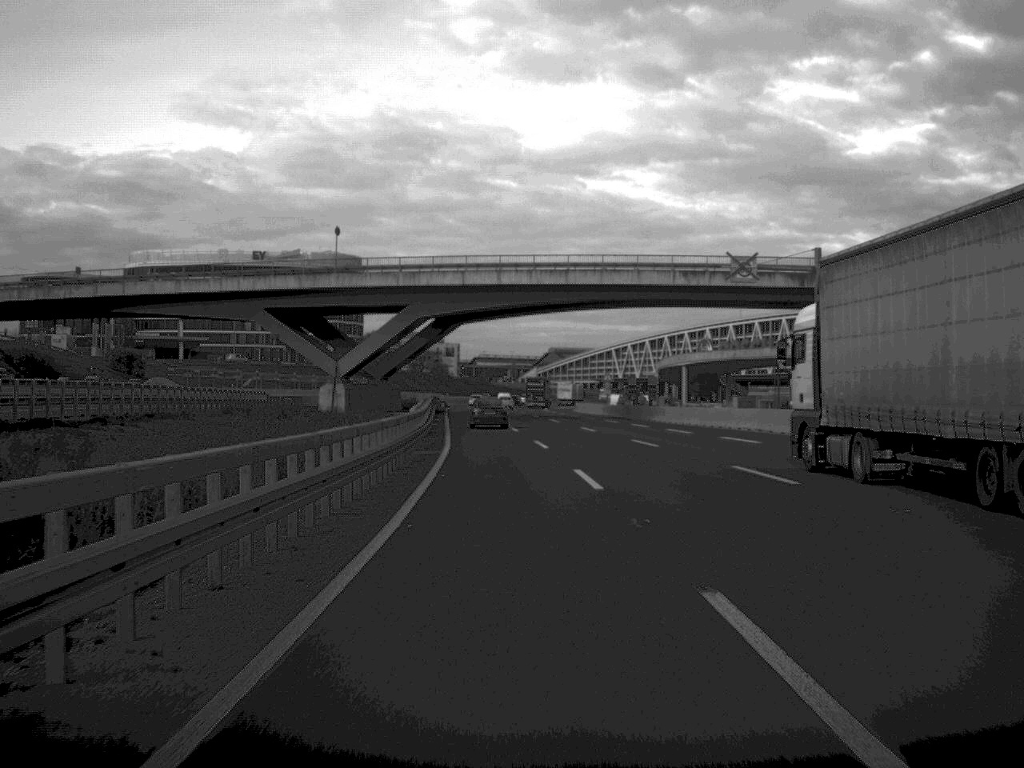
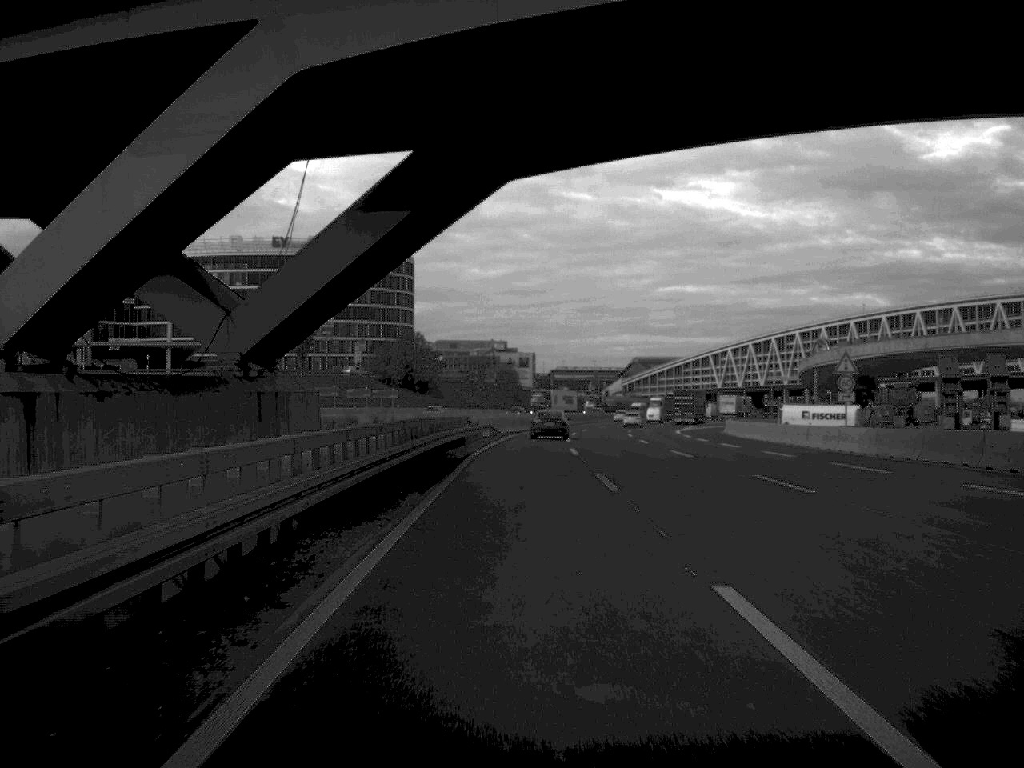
(-2.8, +70.6) m; -3°
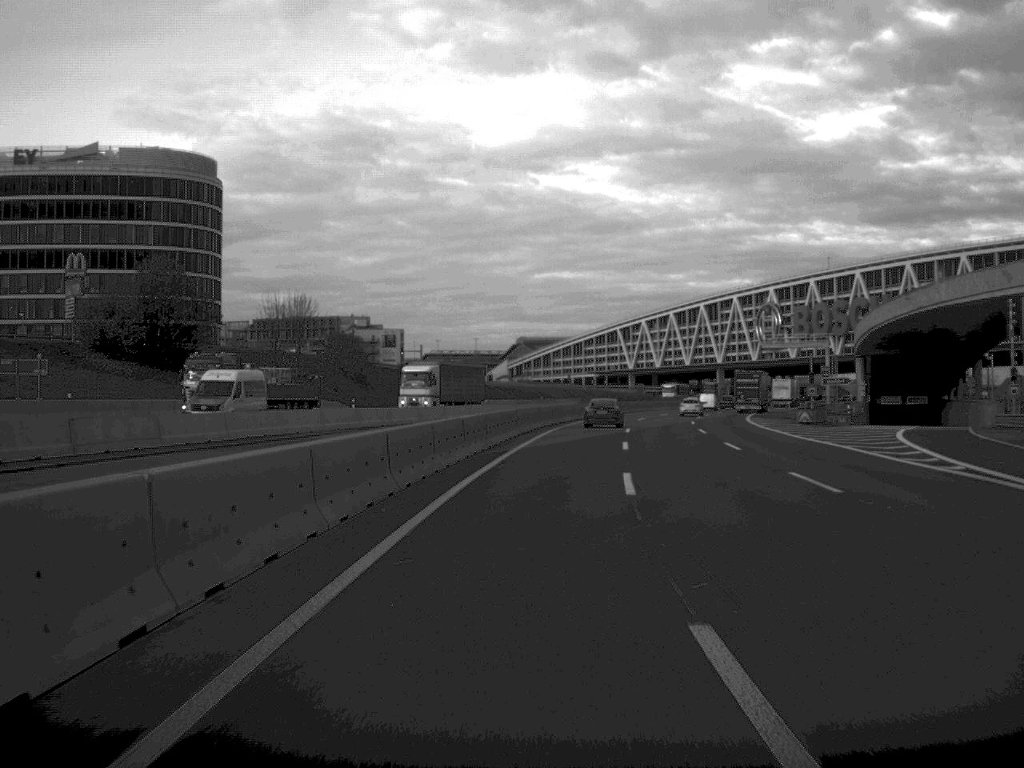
(+3.1, +92.1) m; +6°
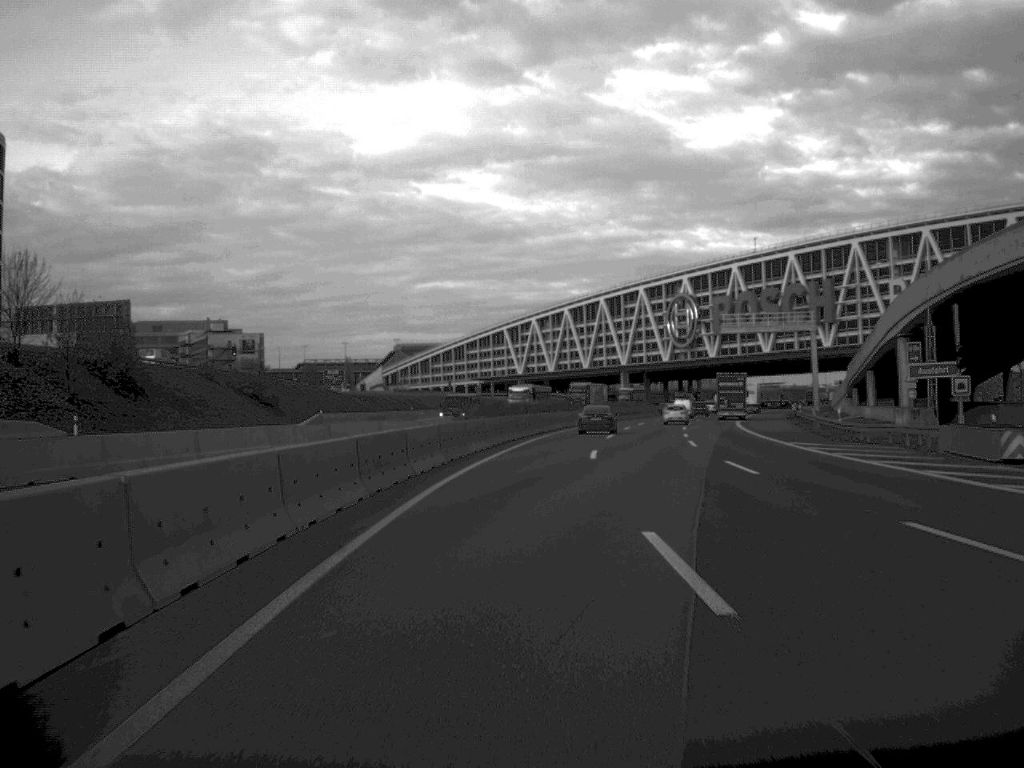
(+2.2, +47.2) m; +5°
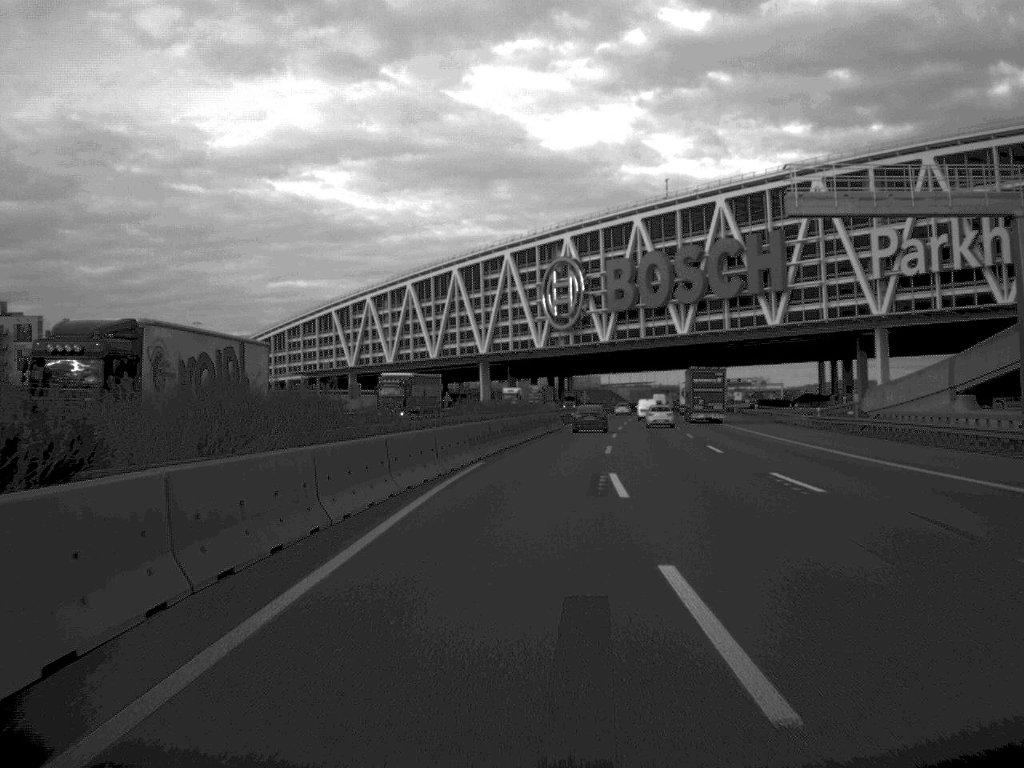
(+4.0, +70.5) m; +7°
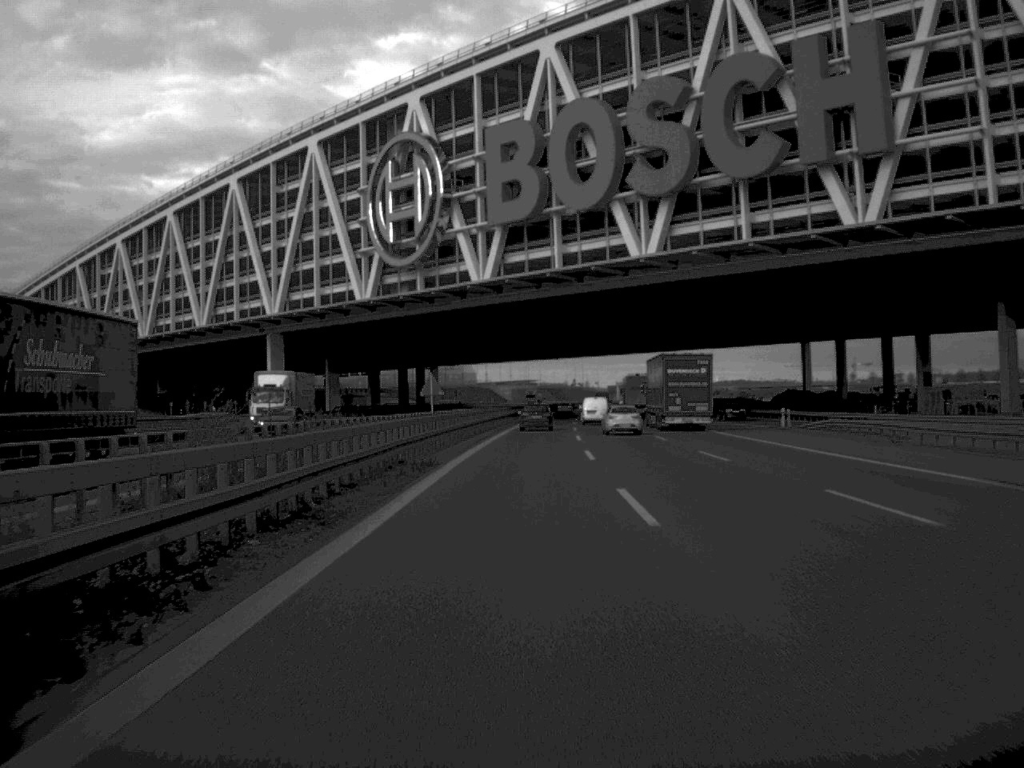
(+5.7, +95.3) m; +5°
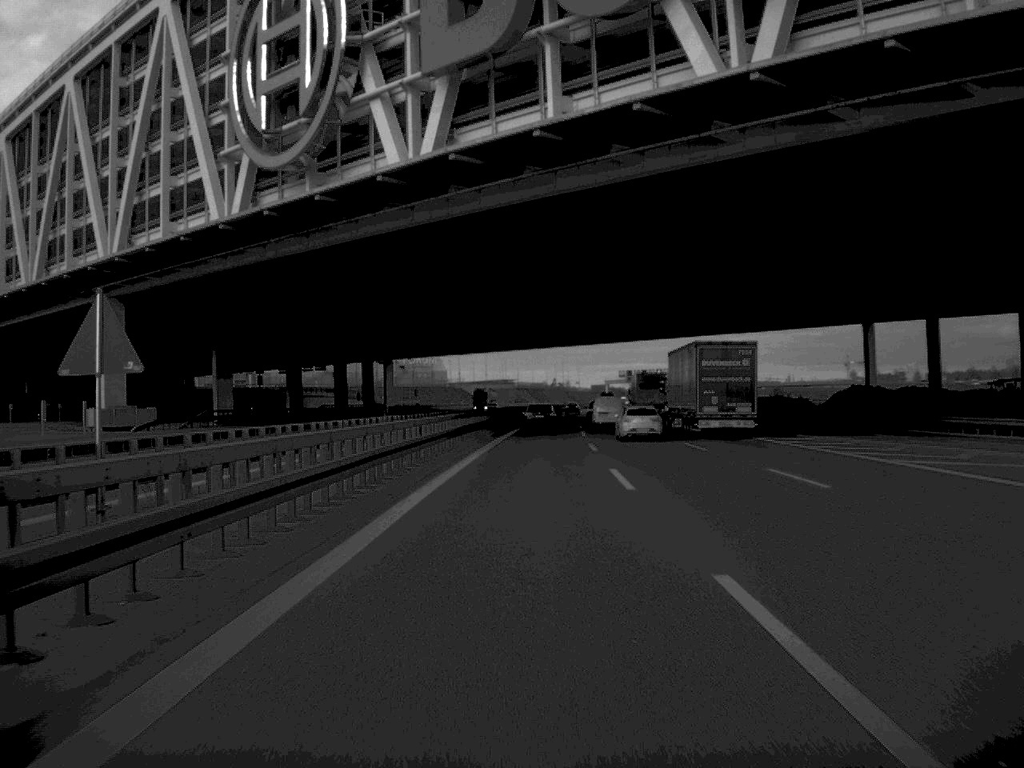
(+0.4, +47.2) m; +1°
